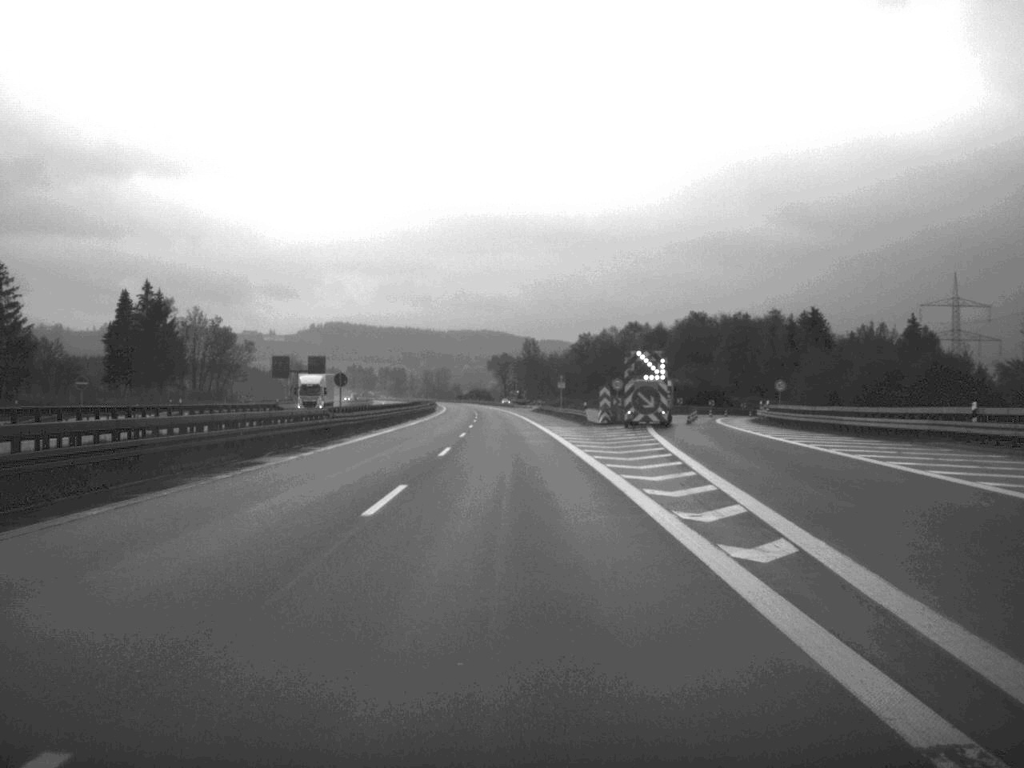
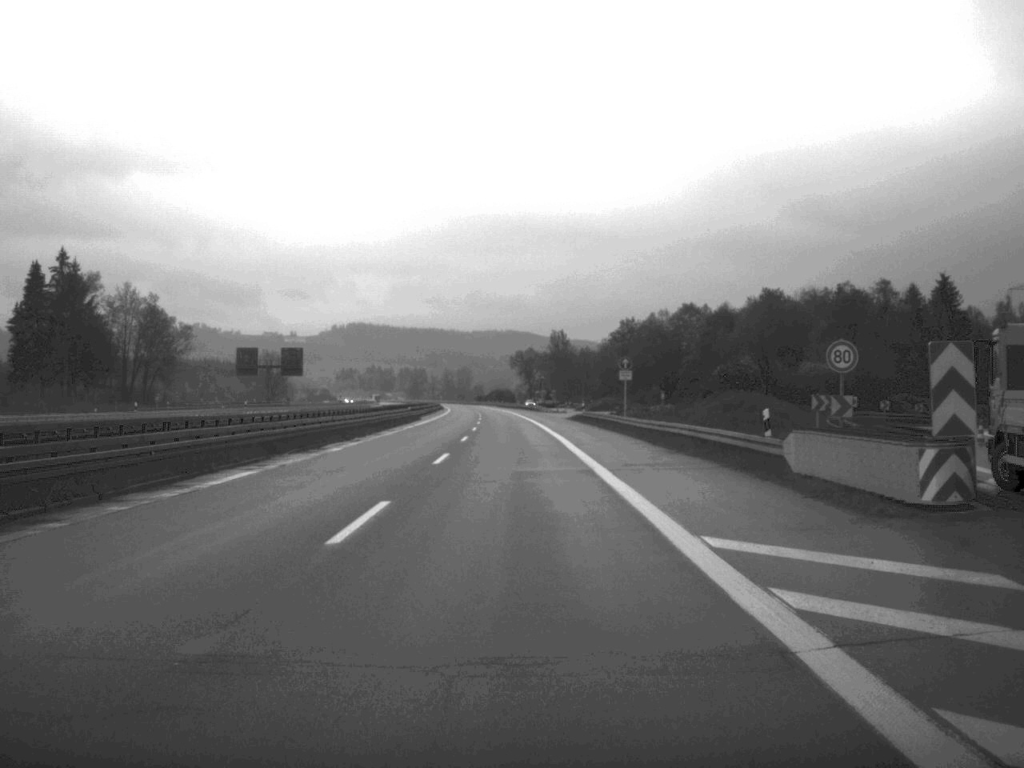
(-0.7, +56.2) m; -1°
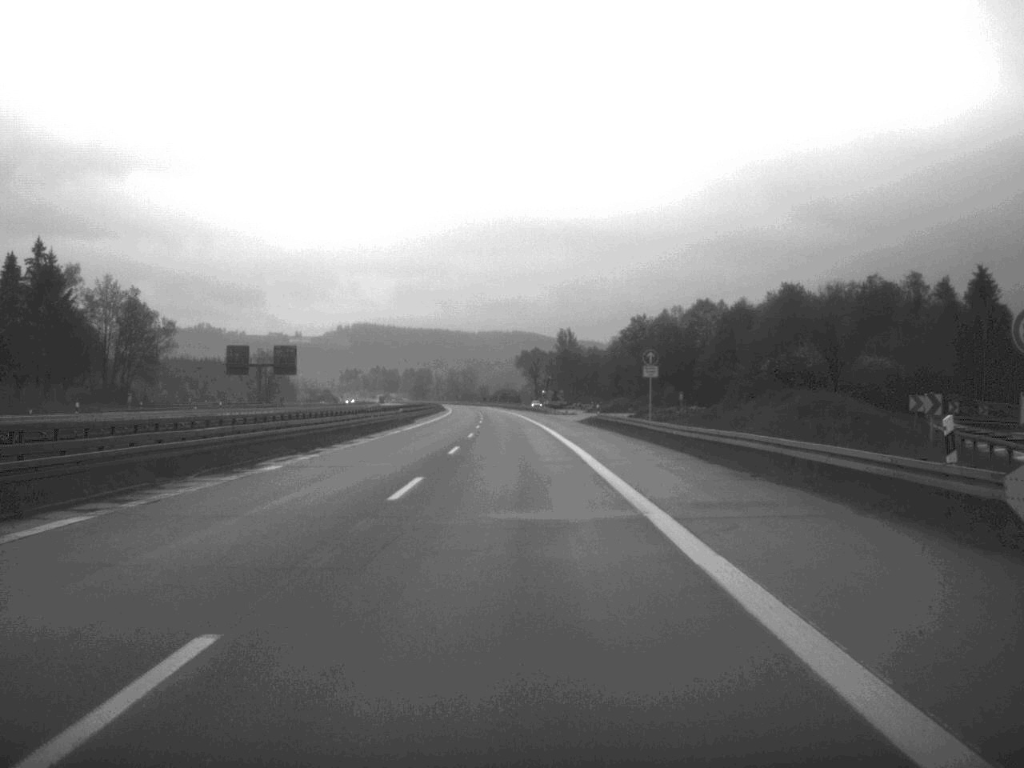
(0.0, +11.5) m; 0°
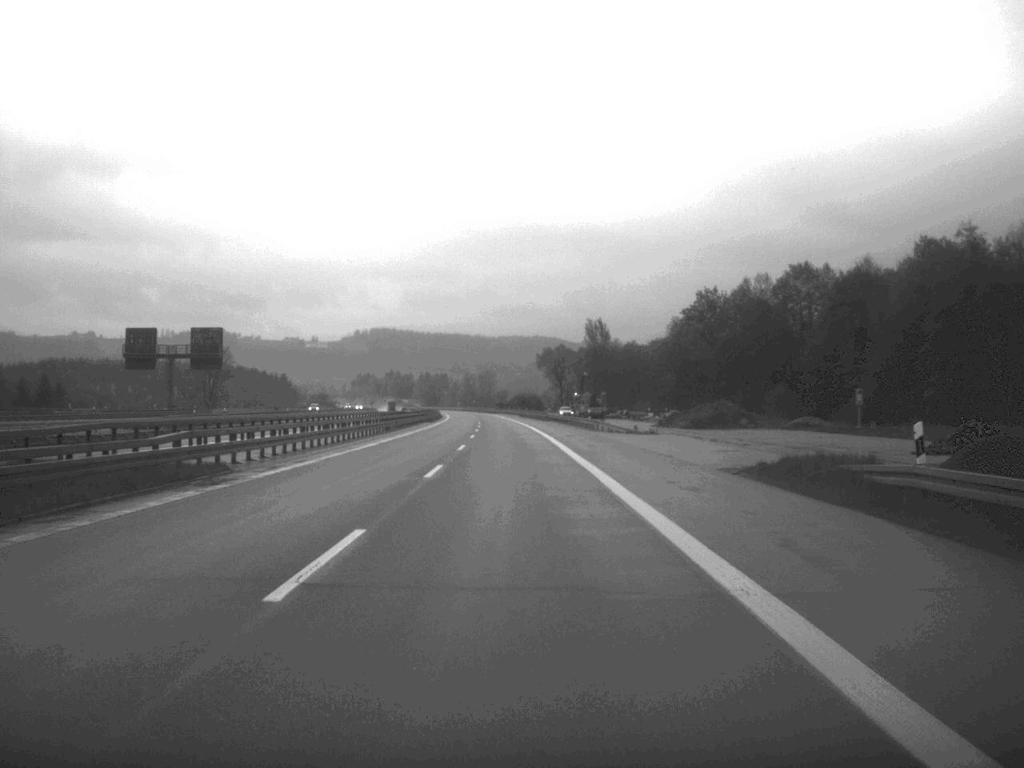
(-0.6, +63.0) m; -1°
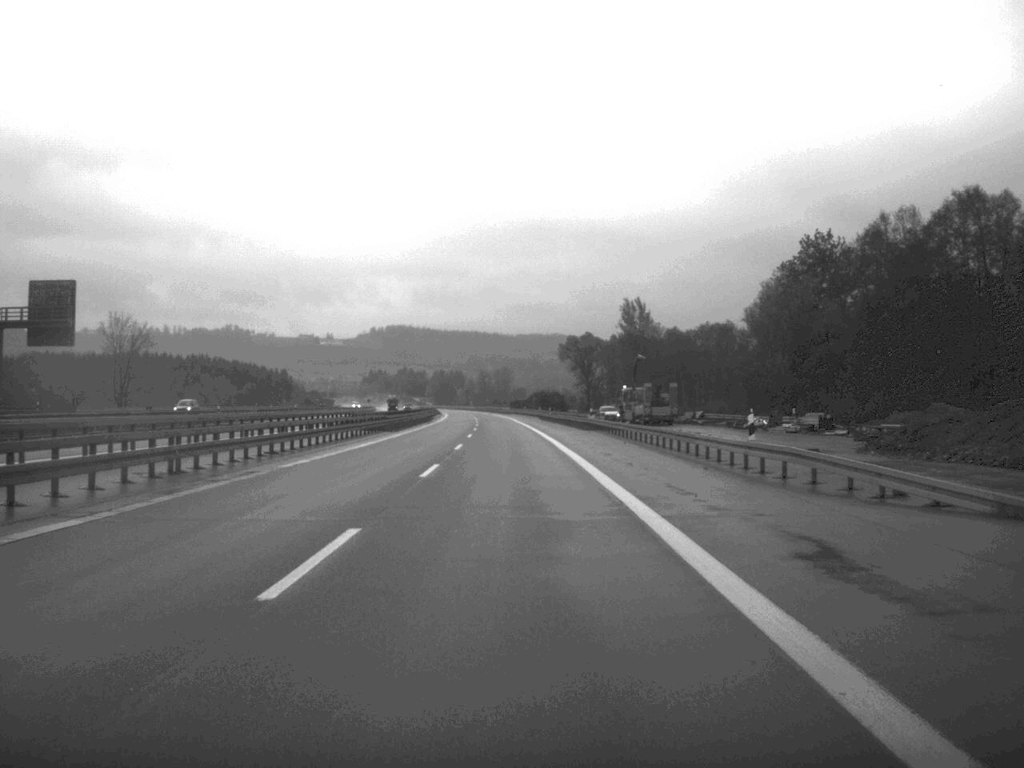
(-0.5, +53.4) m; -1°
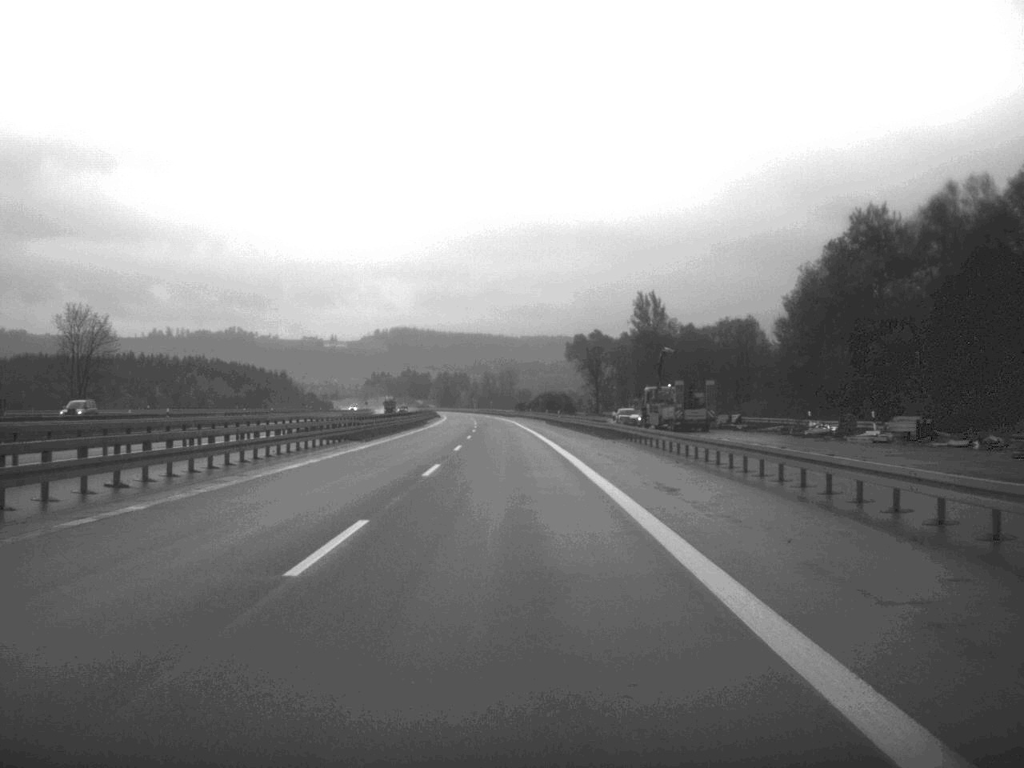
(0.0, +16.1) m; 0°
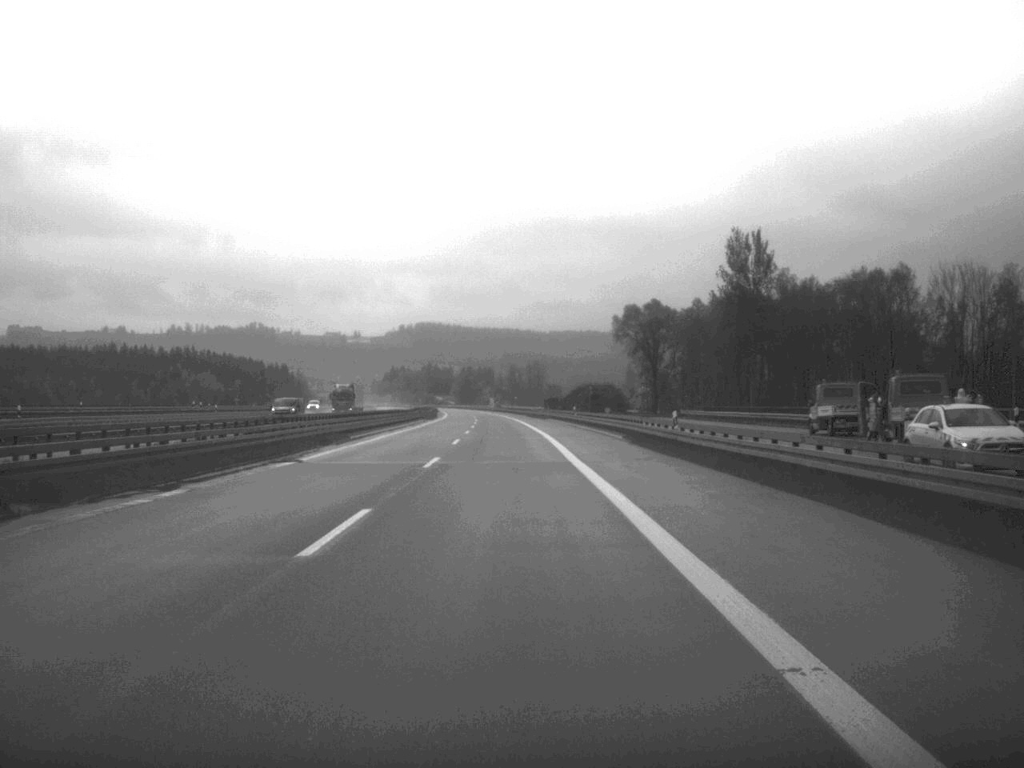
(-1.0, +71.7) m; -1°
